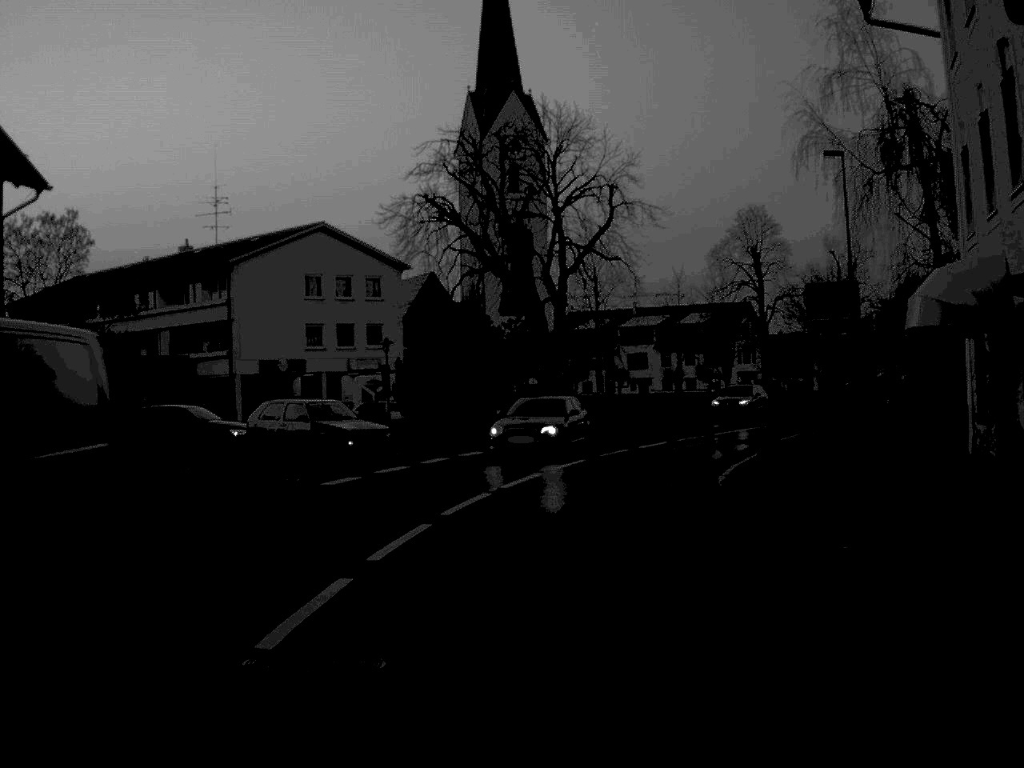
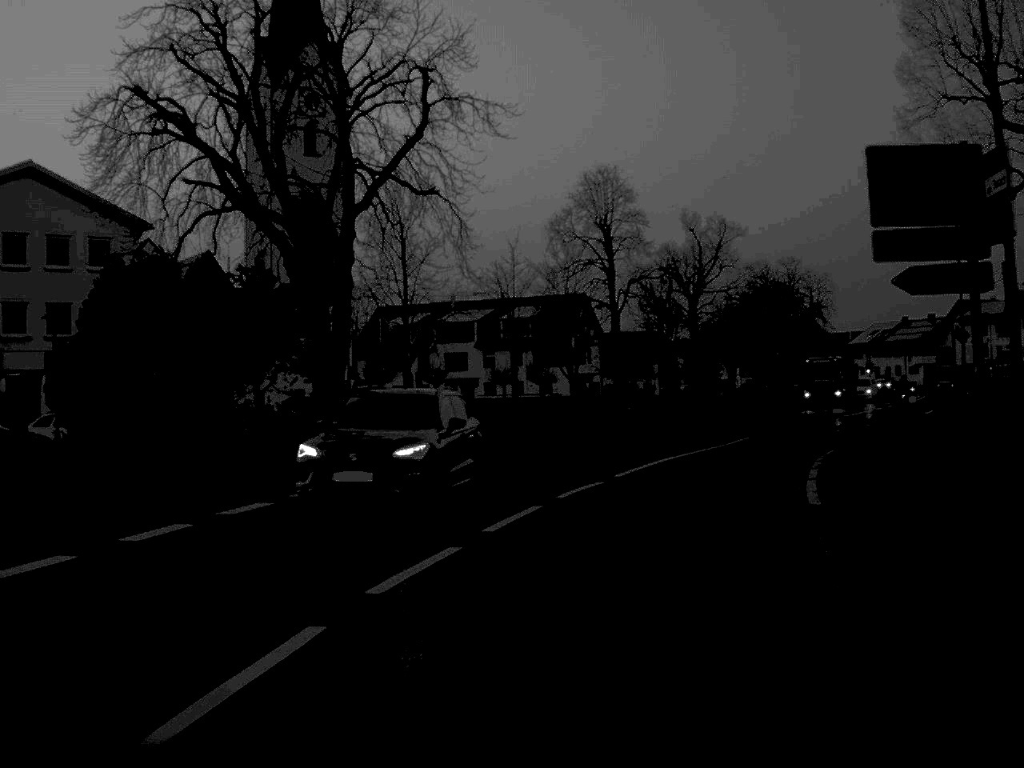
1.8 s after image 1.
(+1.3, +20.2) m; +8°
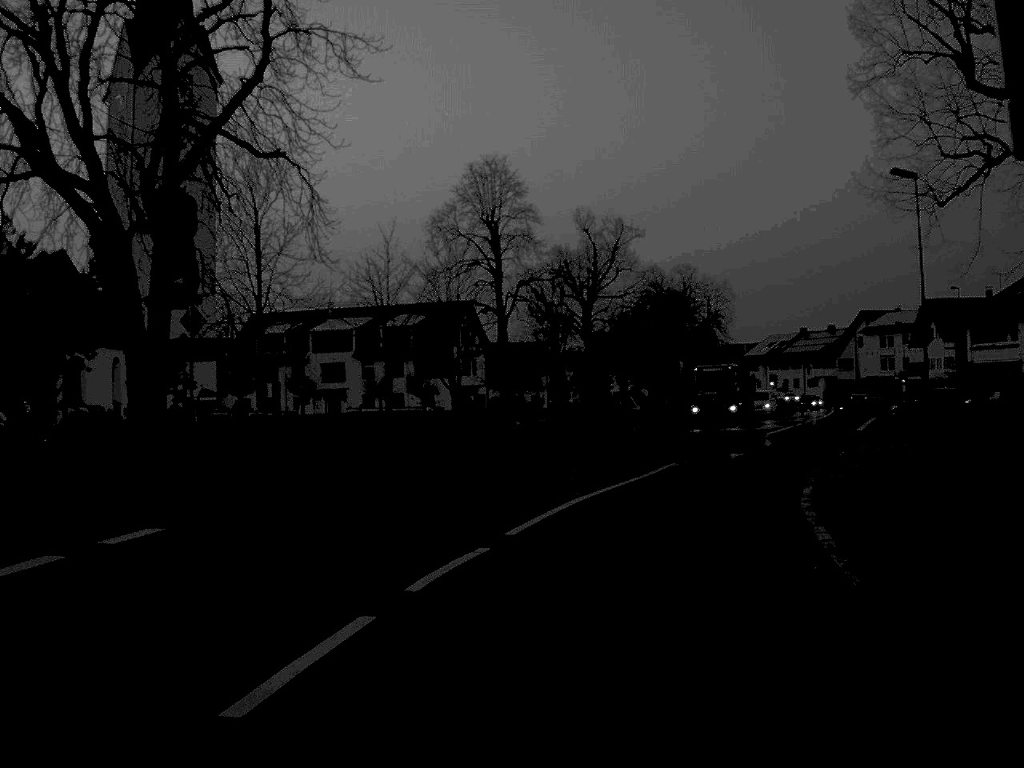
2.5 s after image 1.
(+0.3, +7.7) m; +5°
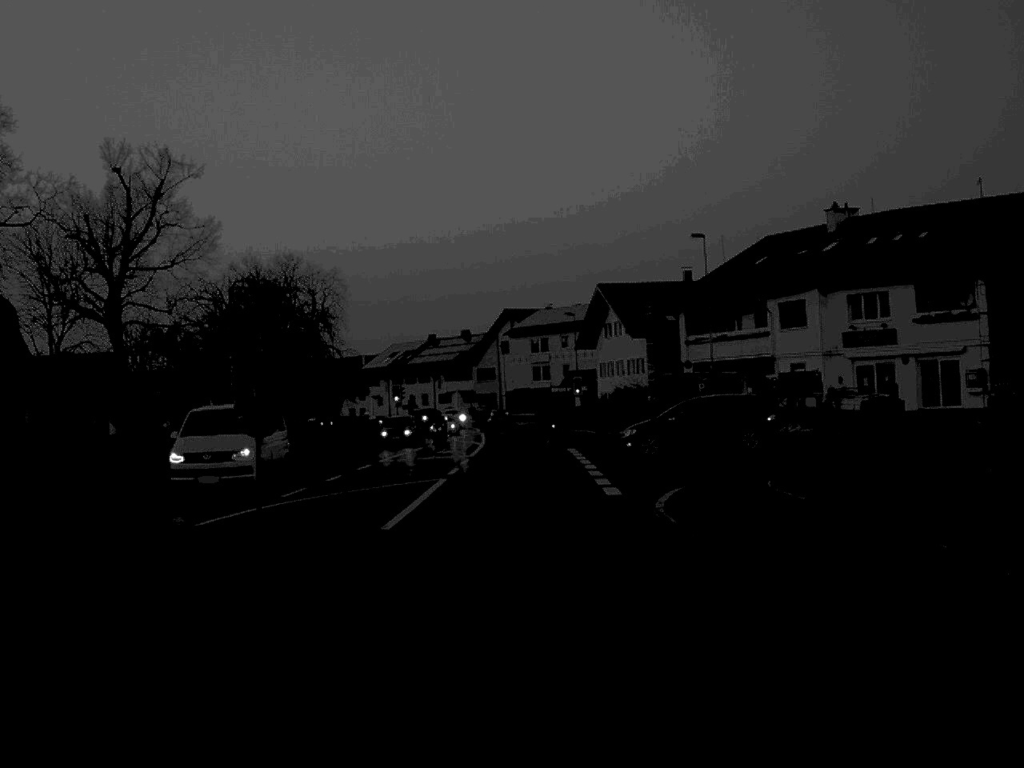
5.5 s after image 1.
(+5.5, +31.1) m; +17°
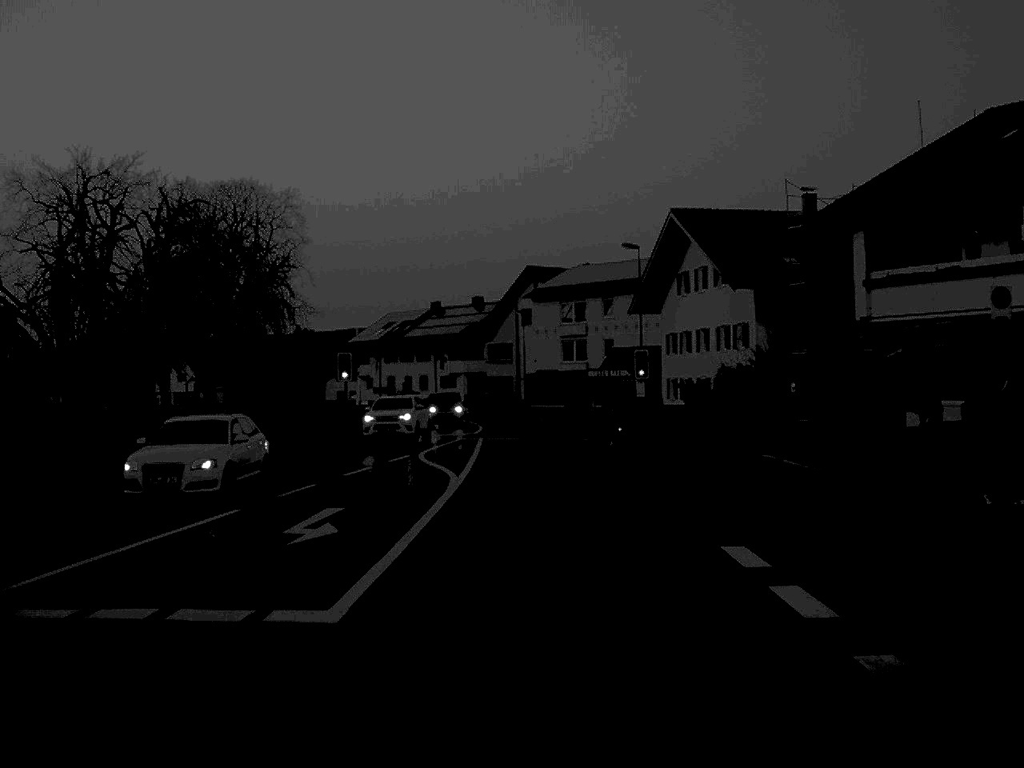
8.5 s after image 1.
(-0.4, +33.8) m; -1°
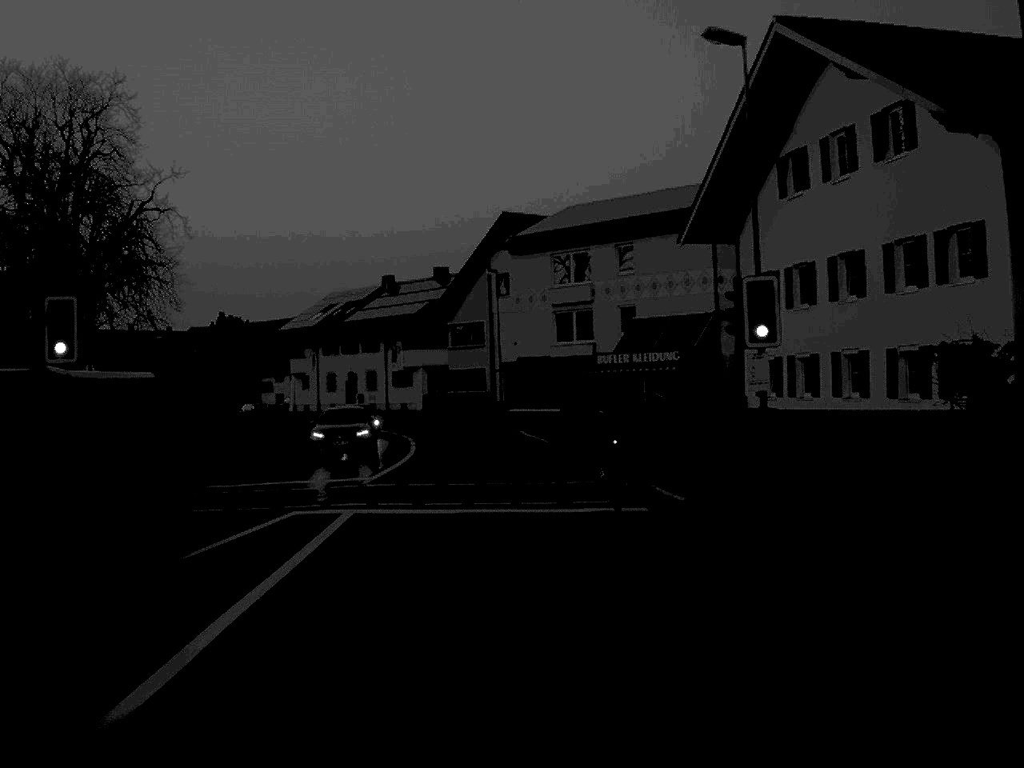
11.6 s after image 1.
(+0.5, +31.0) m; +1°
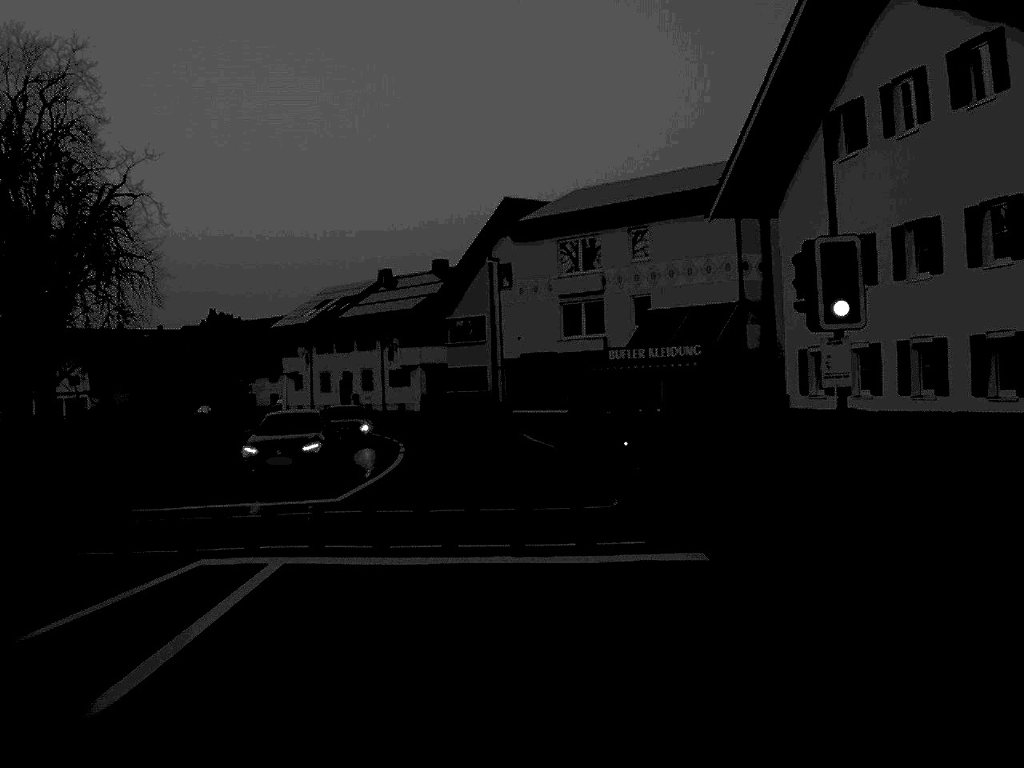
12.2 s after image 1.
(0.0, +5.3) m; 0°
